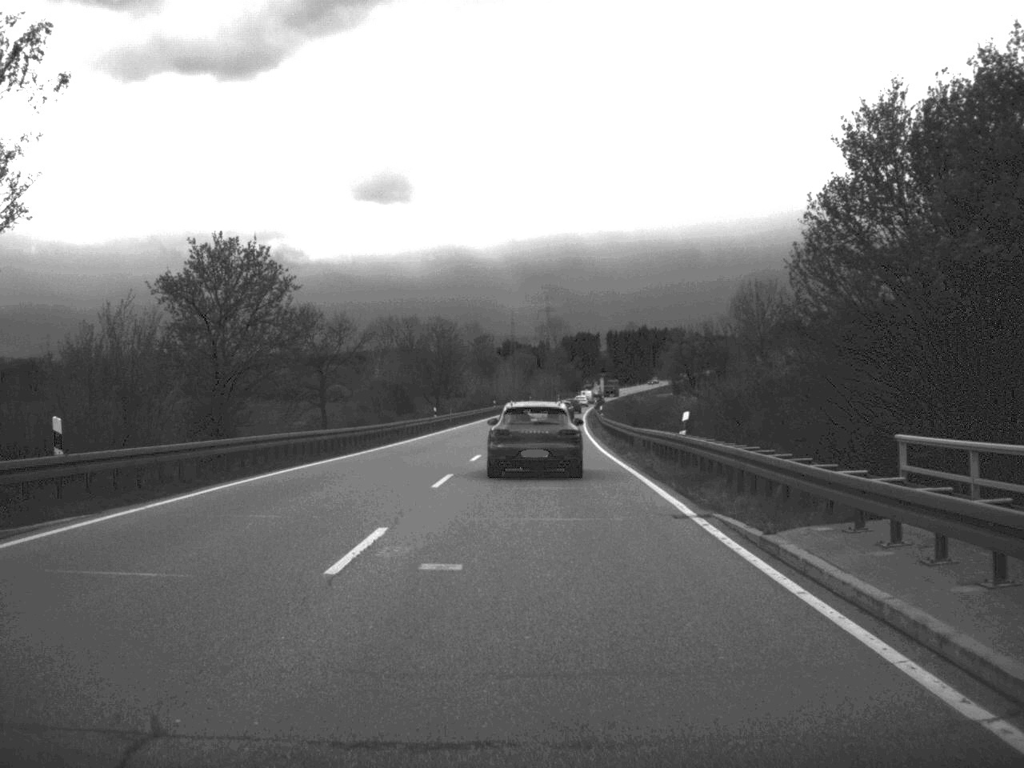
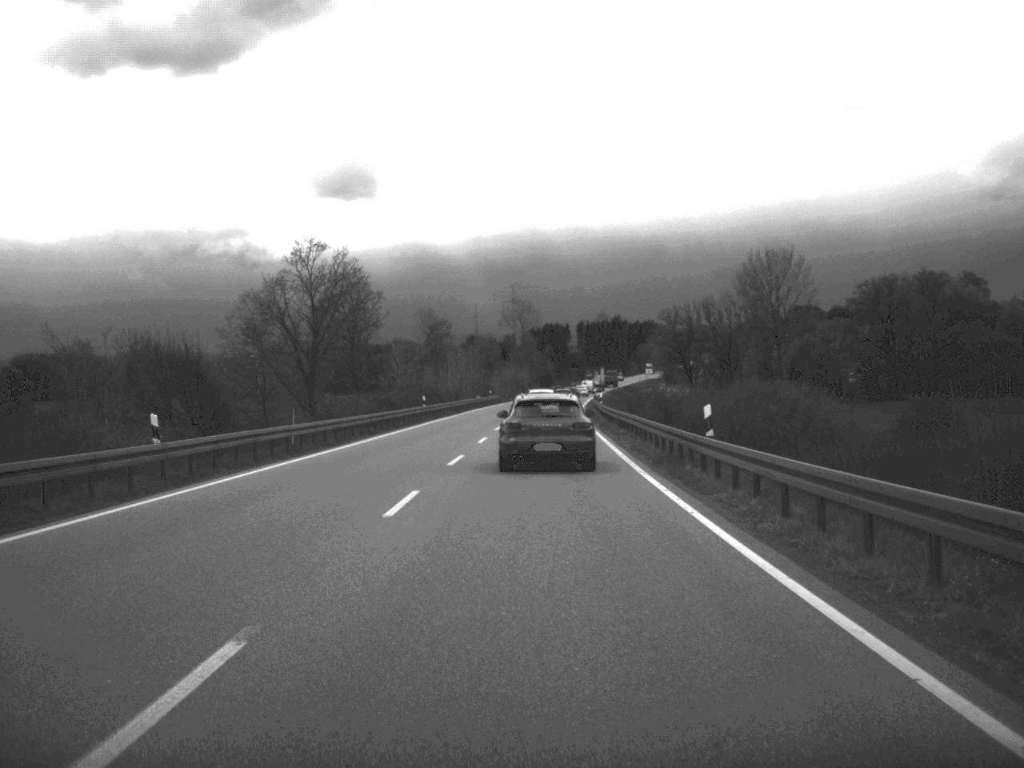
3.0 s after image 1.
(+0.6, +53.8) m; +1°
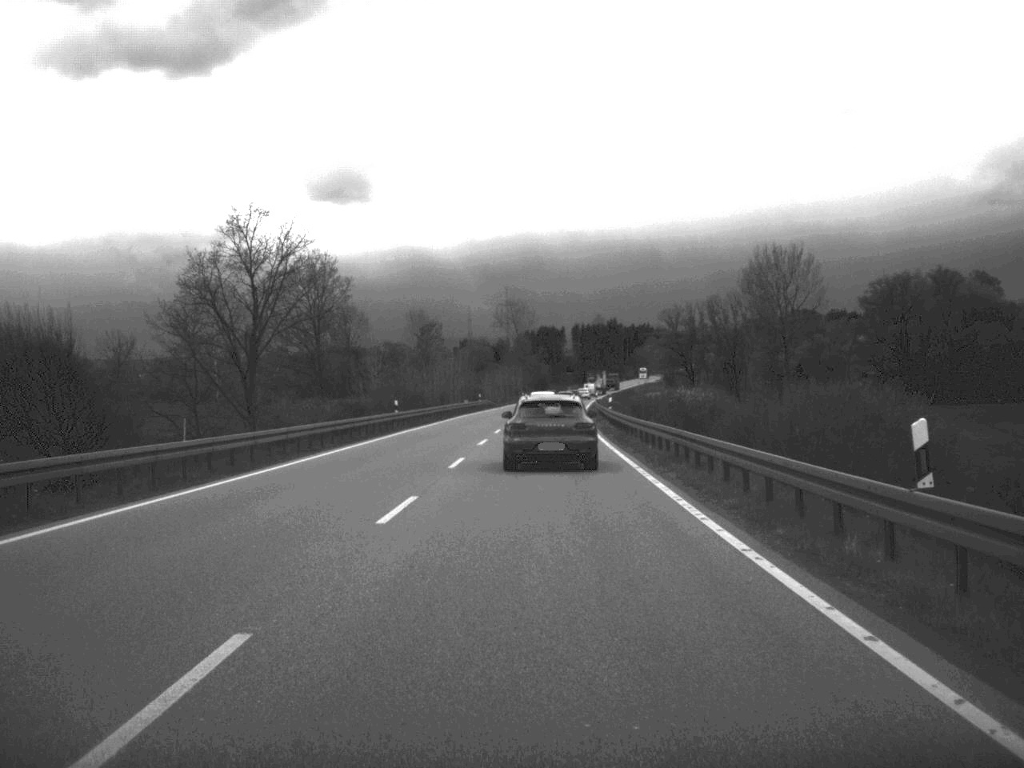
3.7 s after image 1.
(0.0, +12.4) m; 0°
